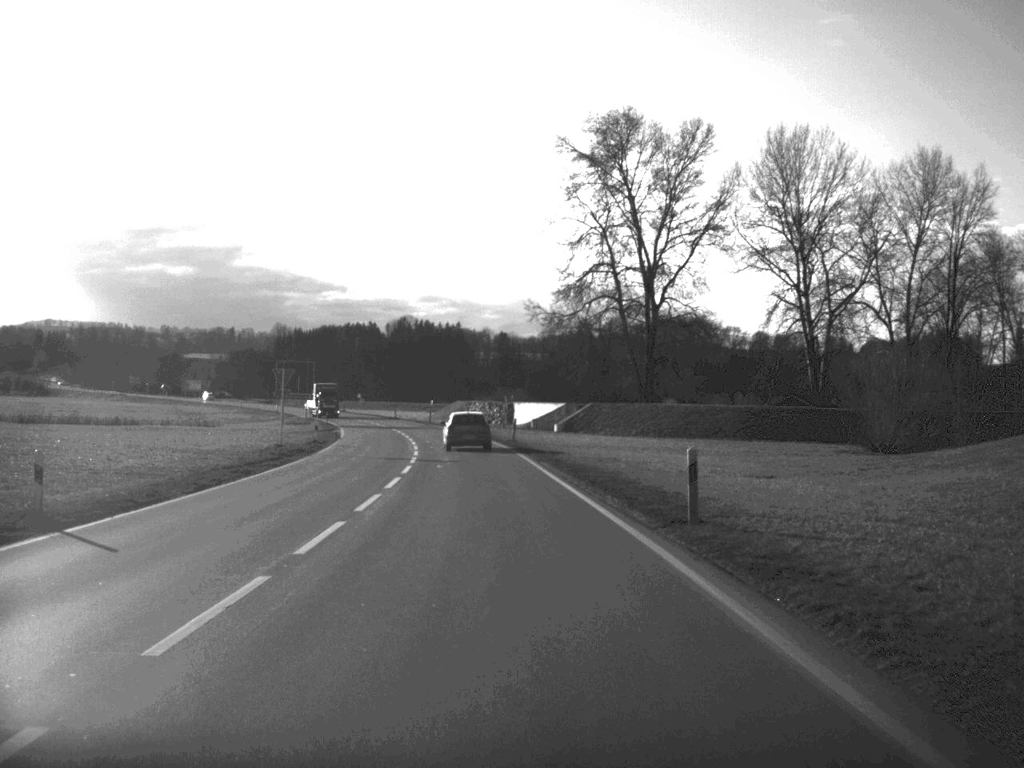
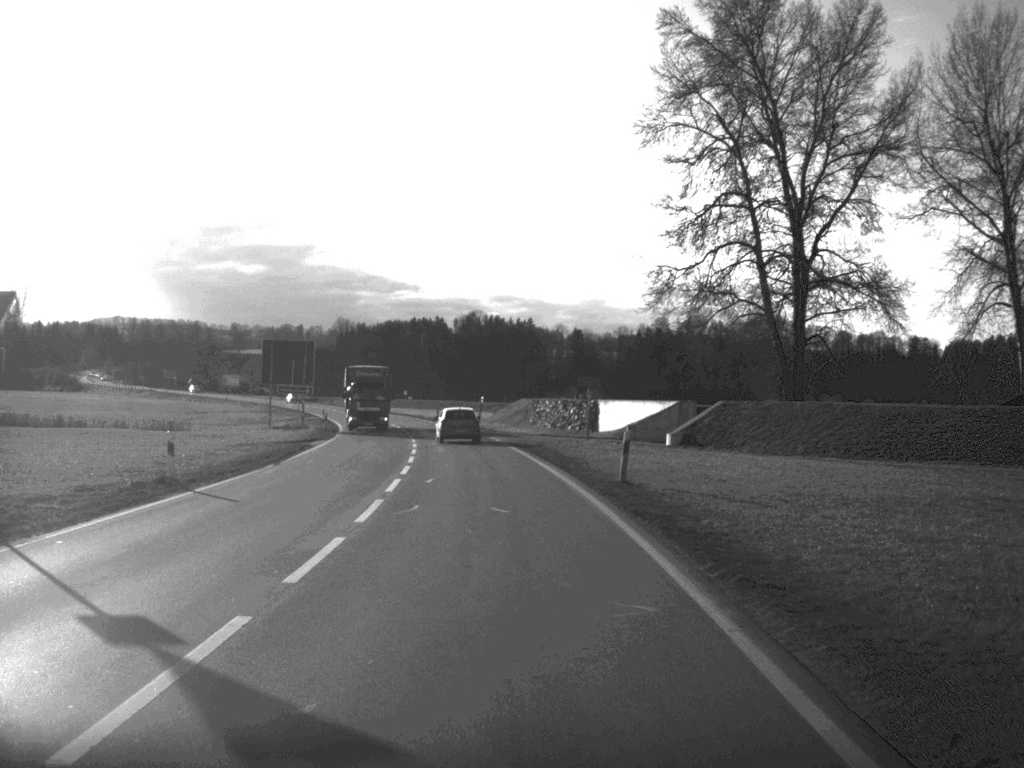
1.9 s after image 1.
(-1.0, +32.7) m; -3°
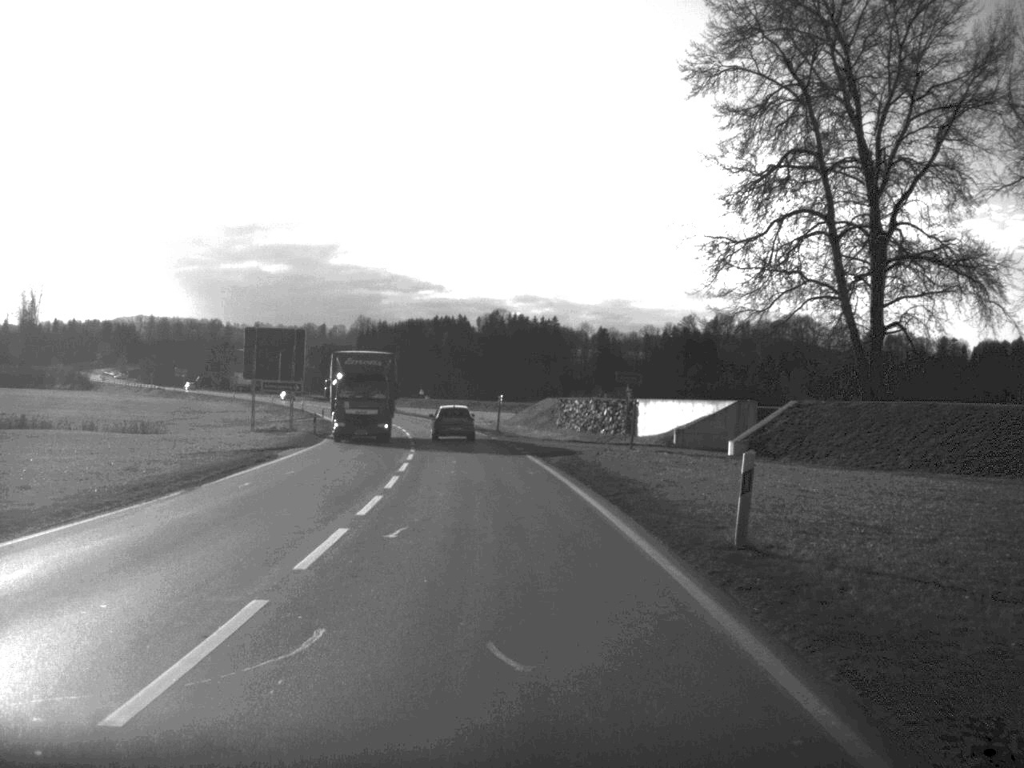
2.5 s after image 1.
(-0.1, +11.3) m; -1°
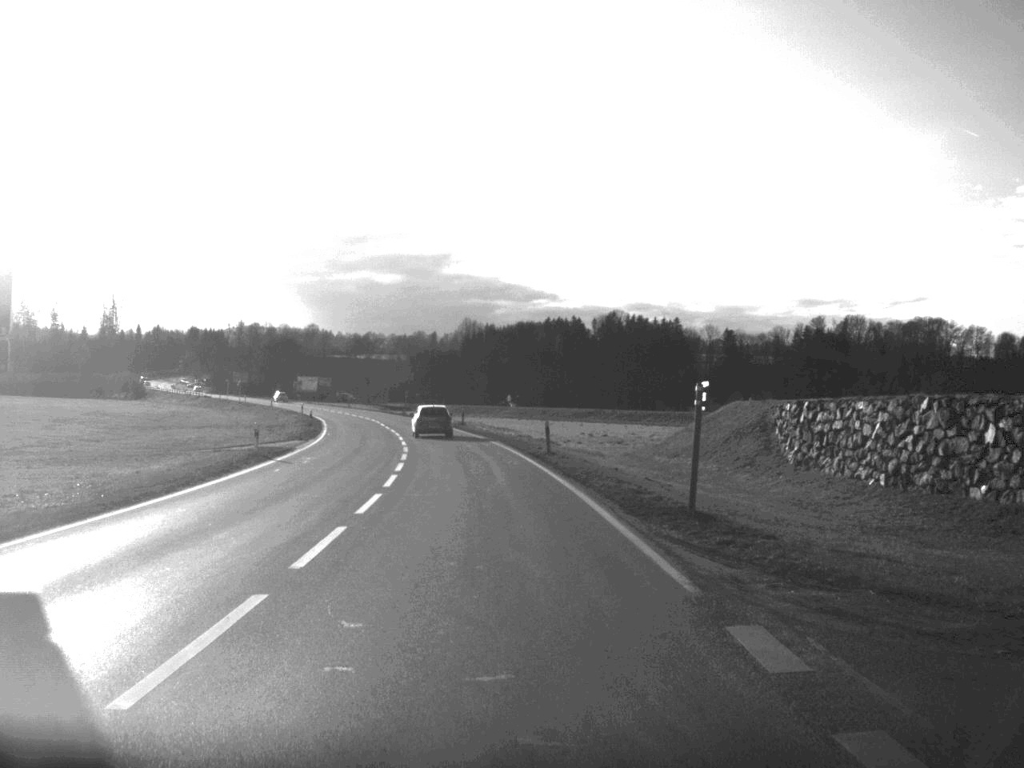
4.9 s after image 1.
(-2.1, +47.9) m; -5°
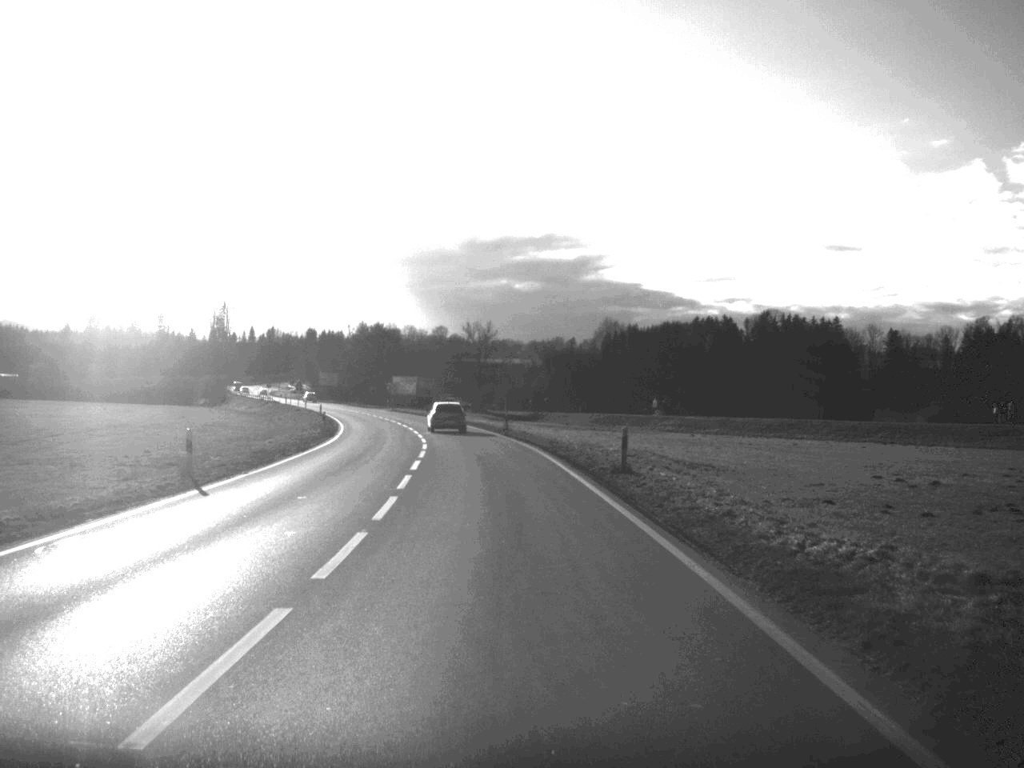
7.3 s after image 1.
(-2.8, +48.6) m; -6°
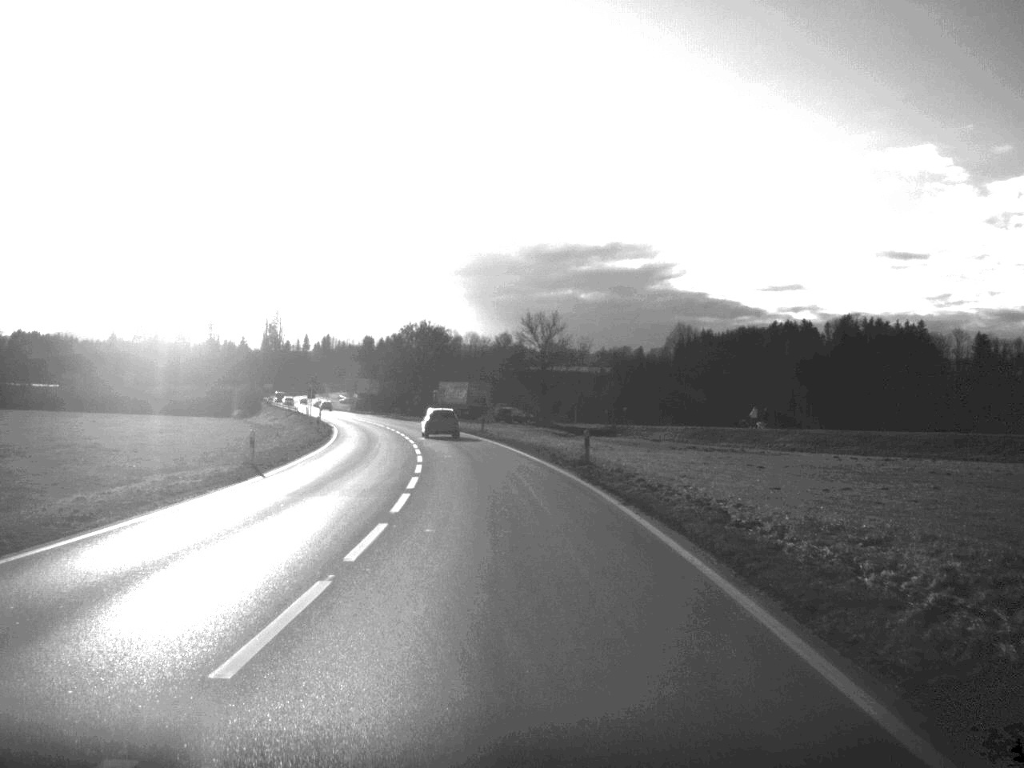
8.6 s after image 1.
(-0.7, +28.1) m; -3°
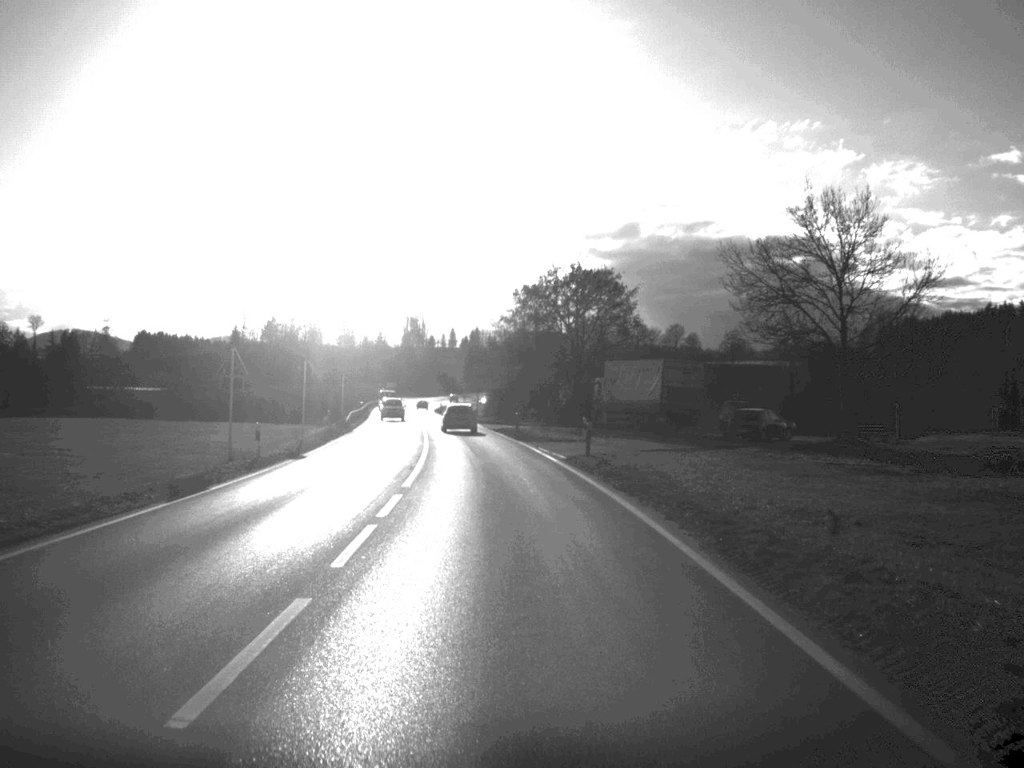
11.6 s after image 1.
(-4.6, +66.2) m; -7°
